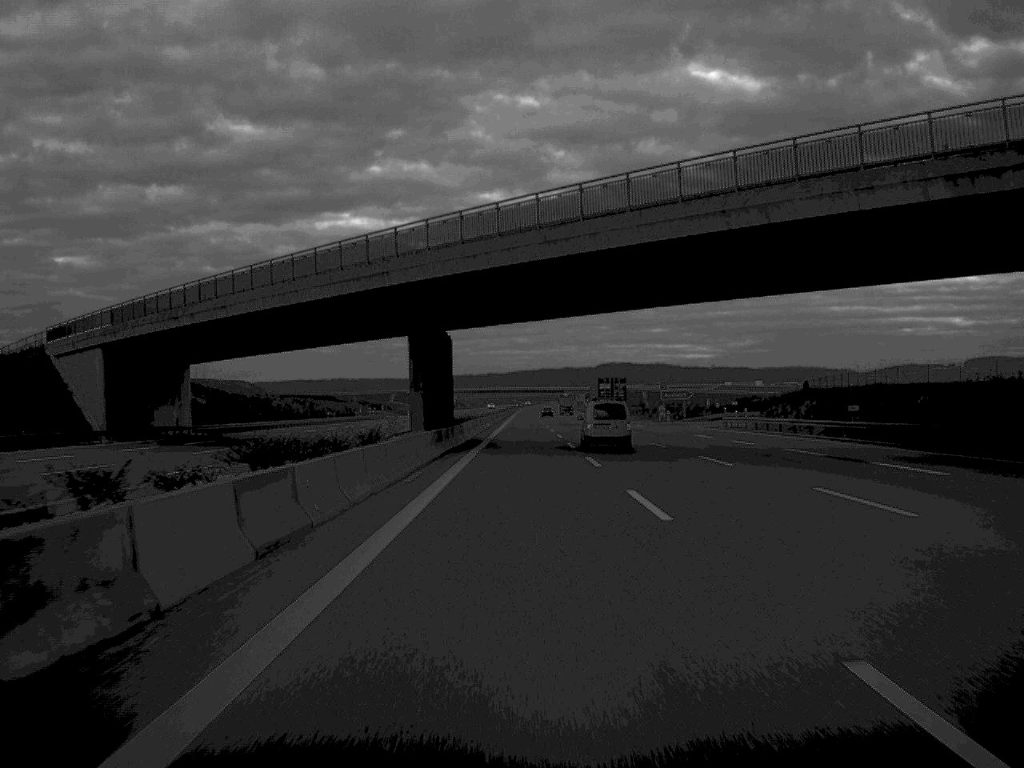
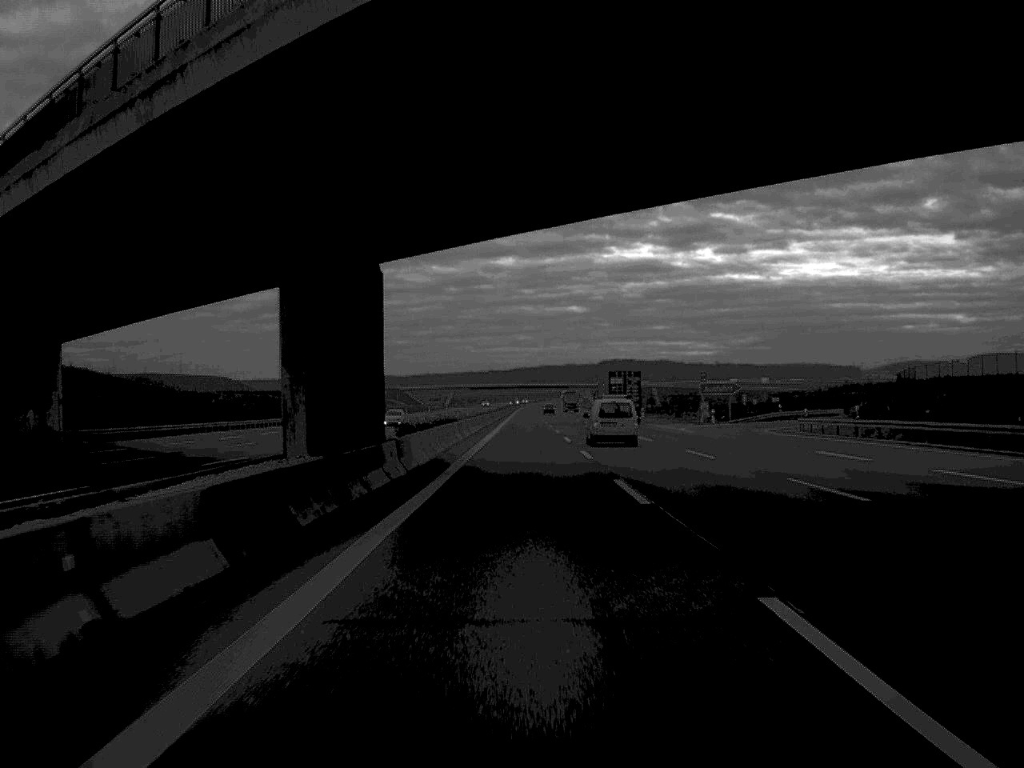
(0.0, +29.3) m; 0°
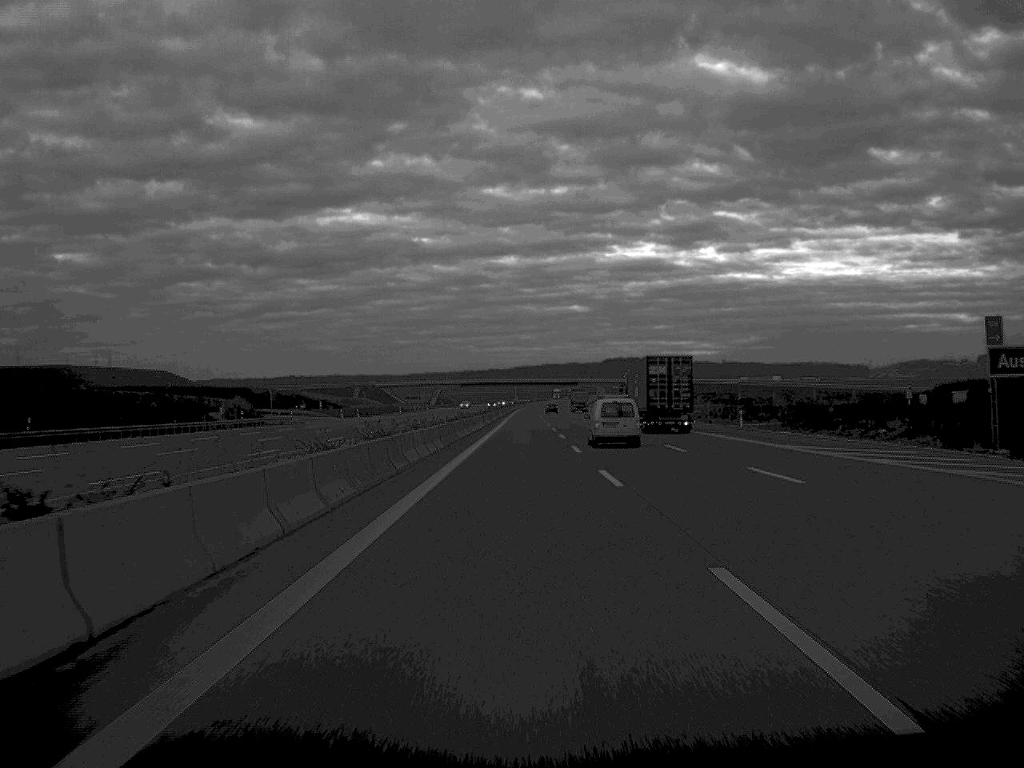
(0.0, +66.4) m; 0°
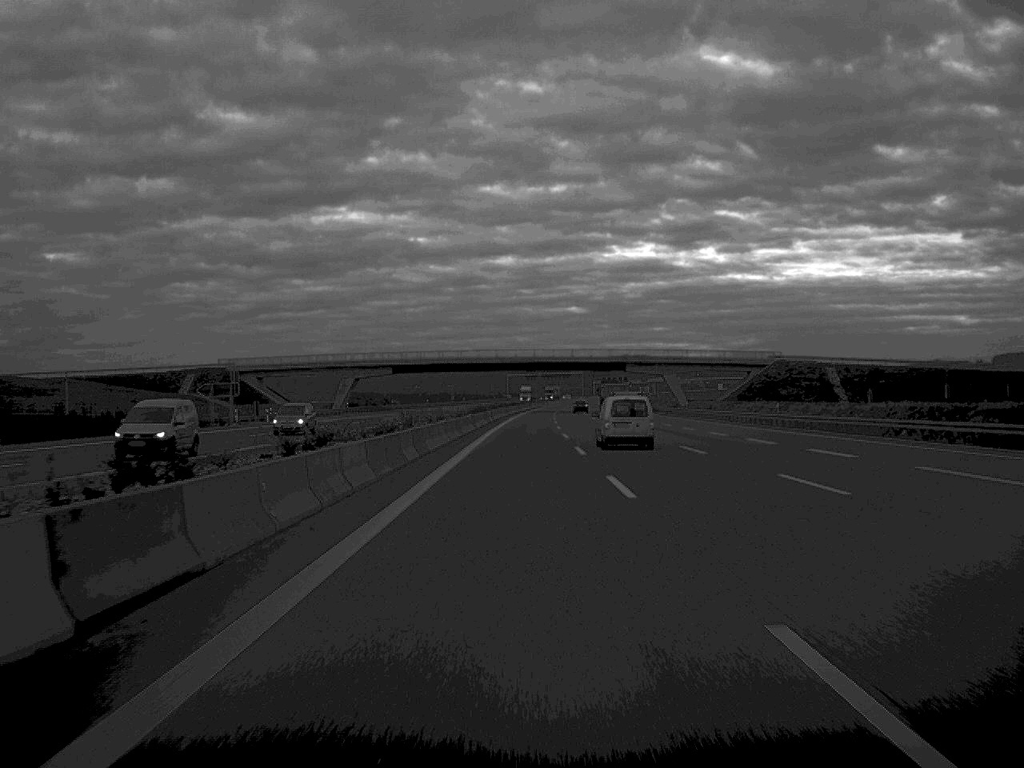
(0.0, +164.4) m; 0°
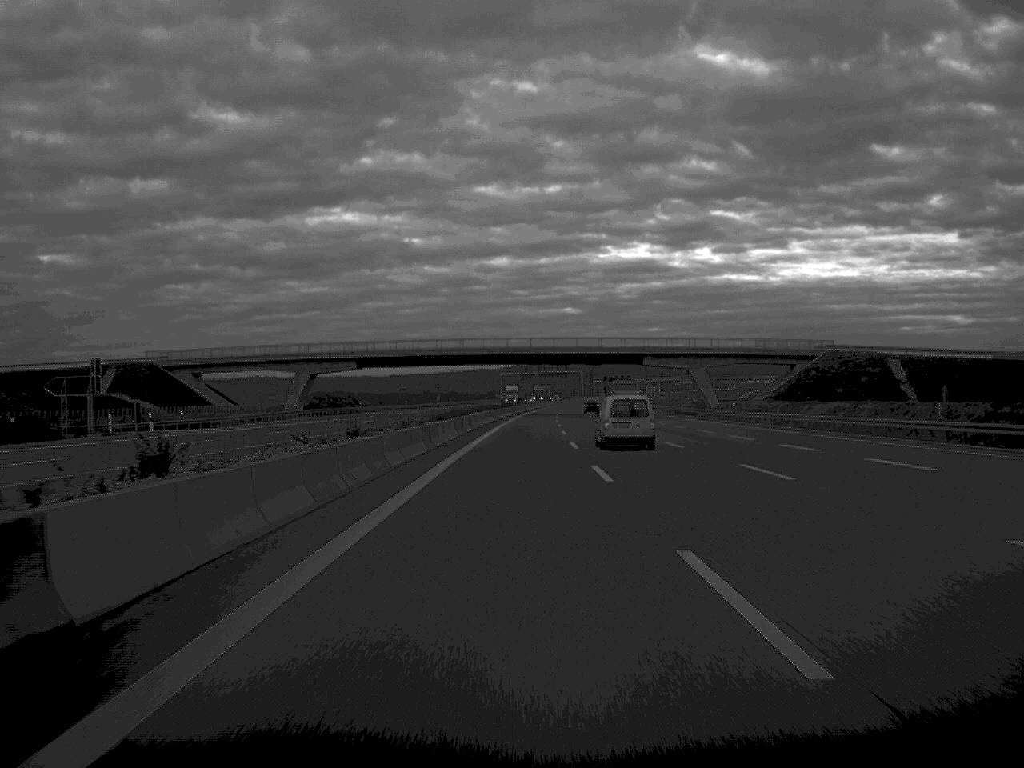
(+0.1, +31.6) m; 0°
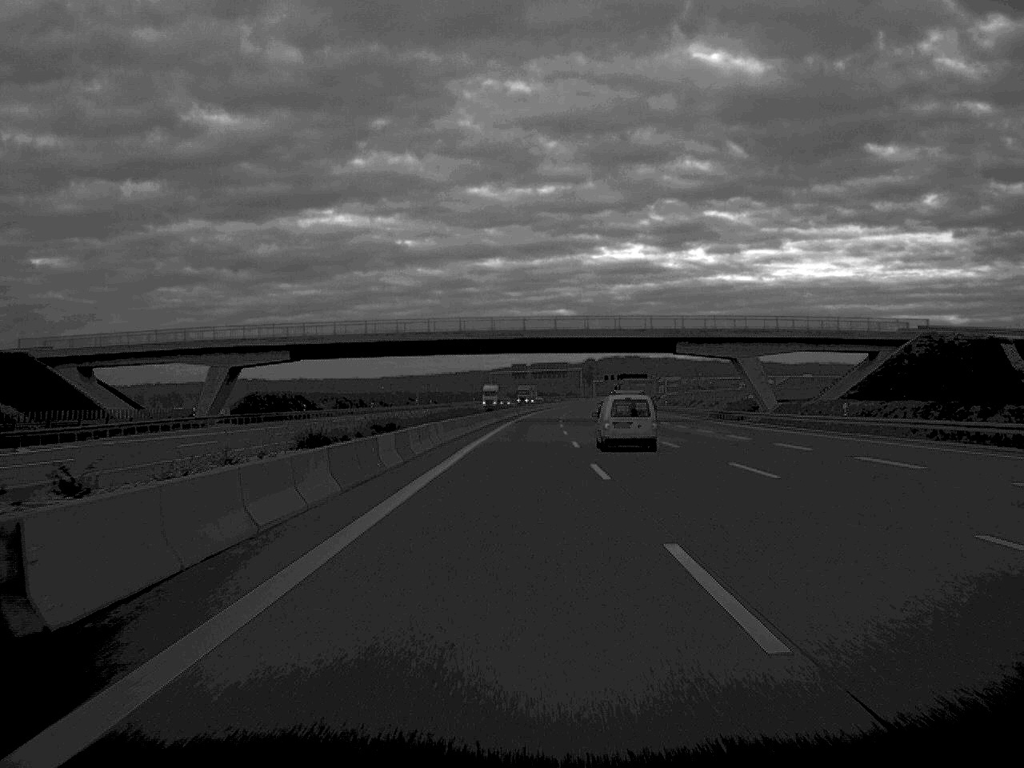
(+0.1, +34.7) m; 0°
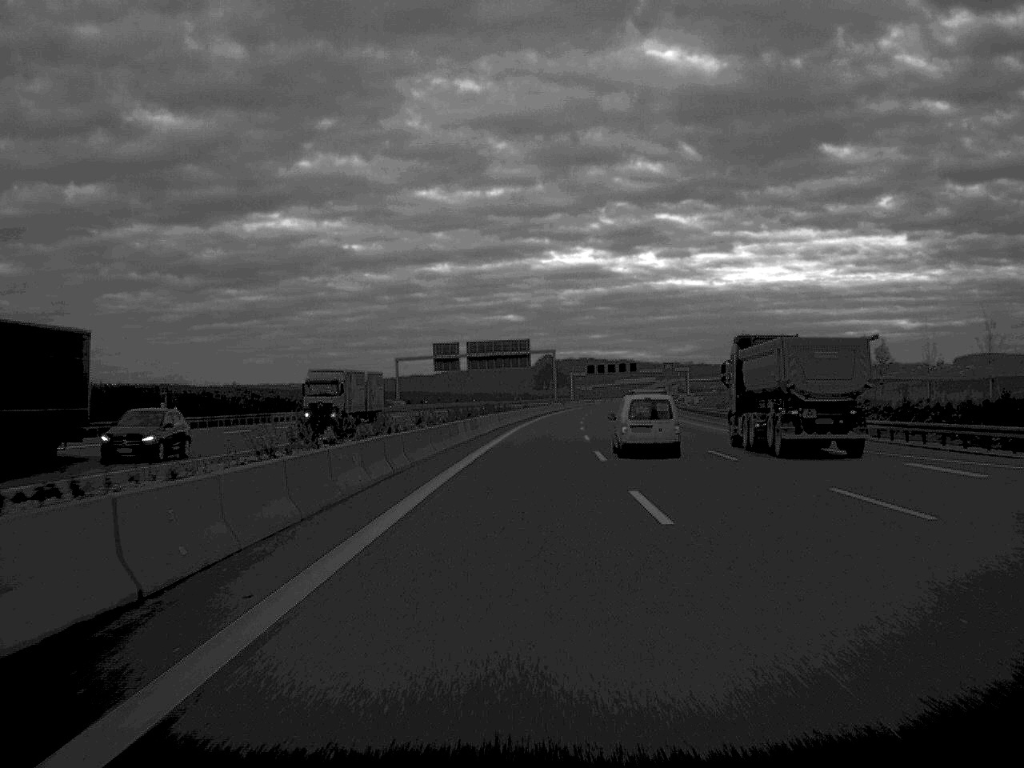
(+2.2, +134.3) m; +2°
